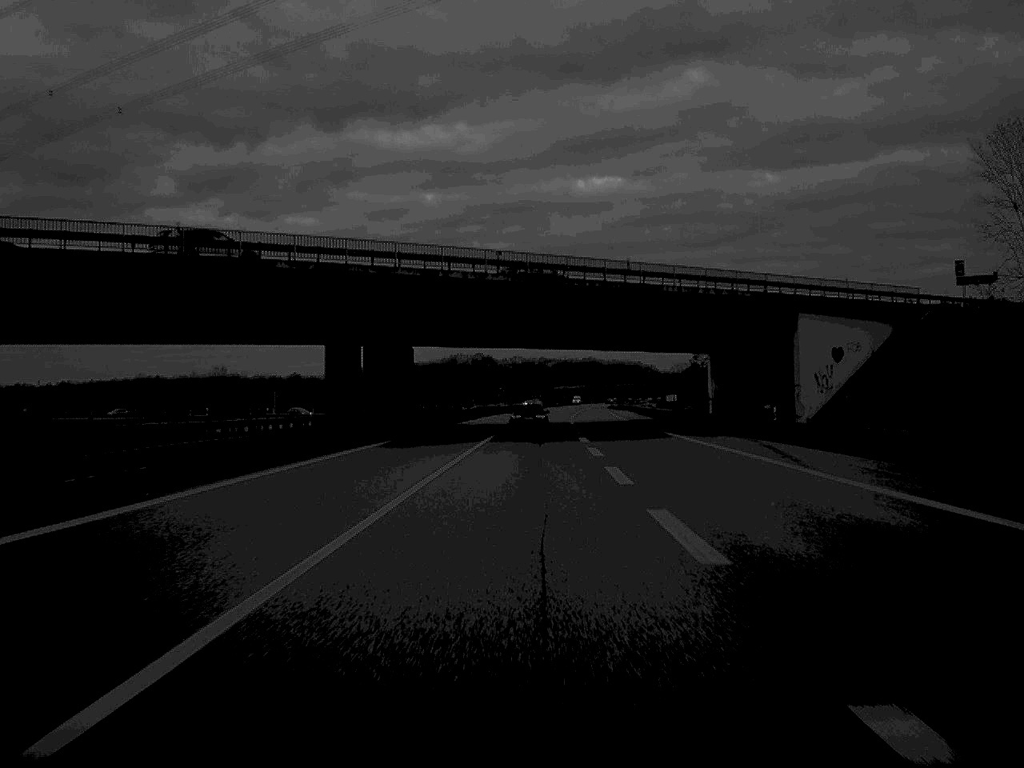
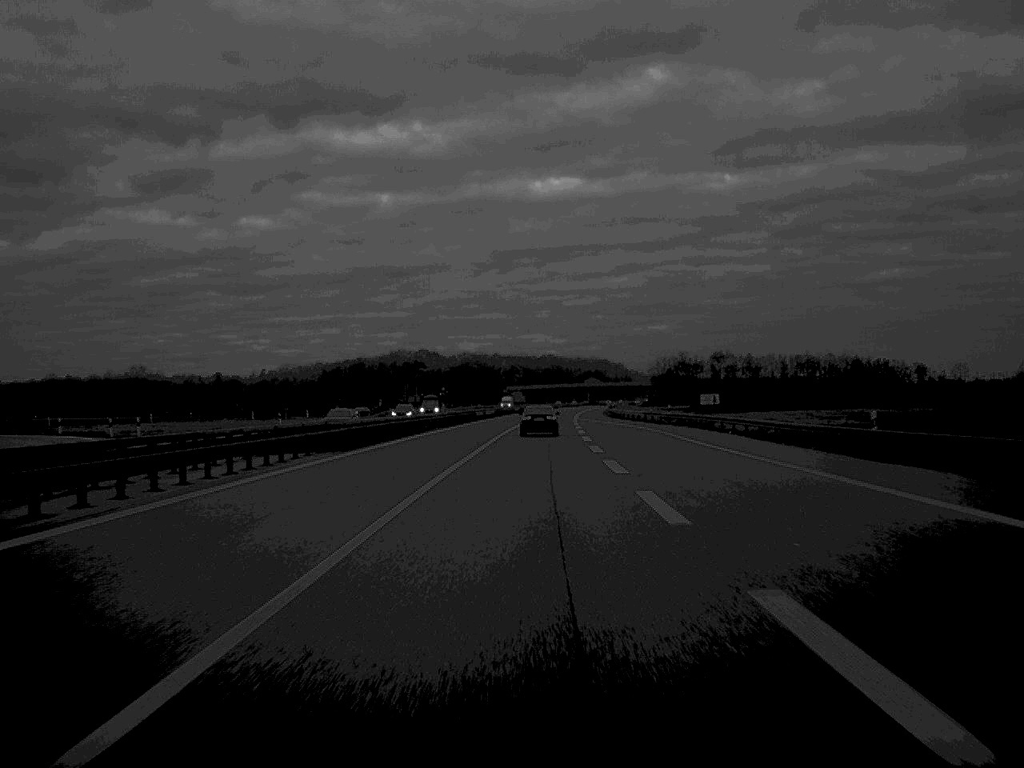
(+1.8, +102.7) m; +2°
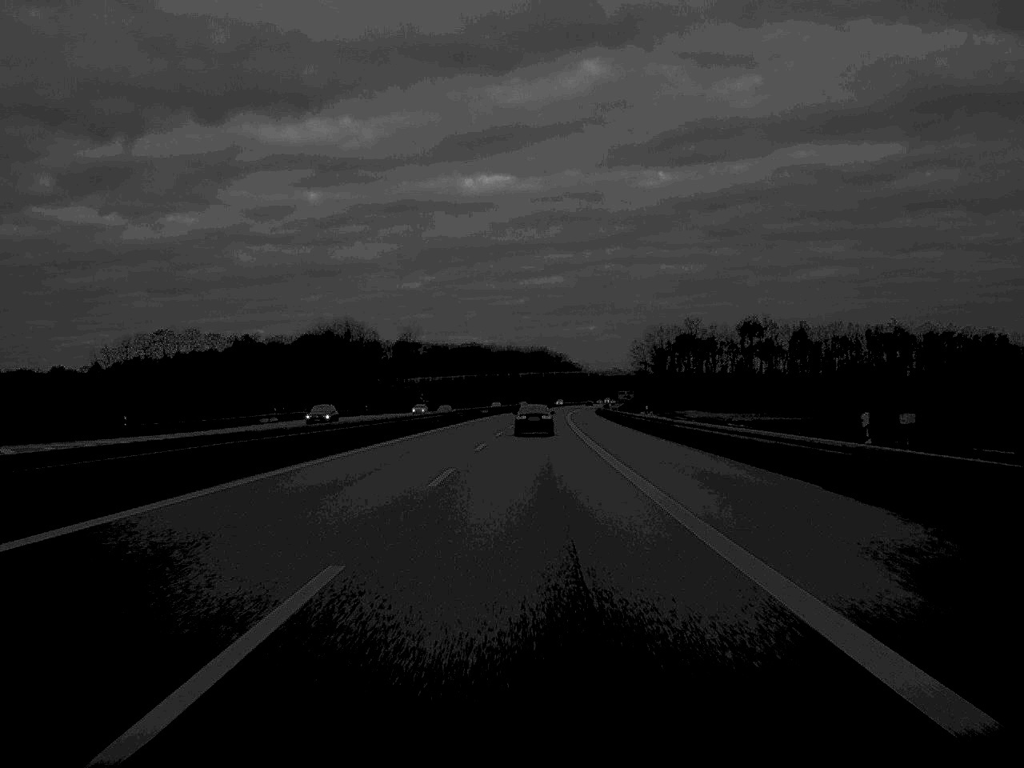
(+4.8, +166.1) m; +3°
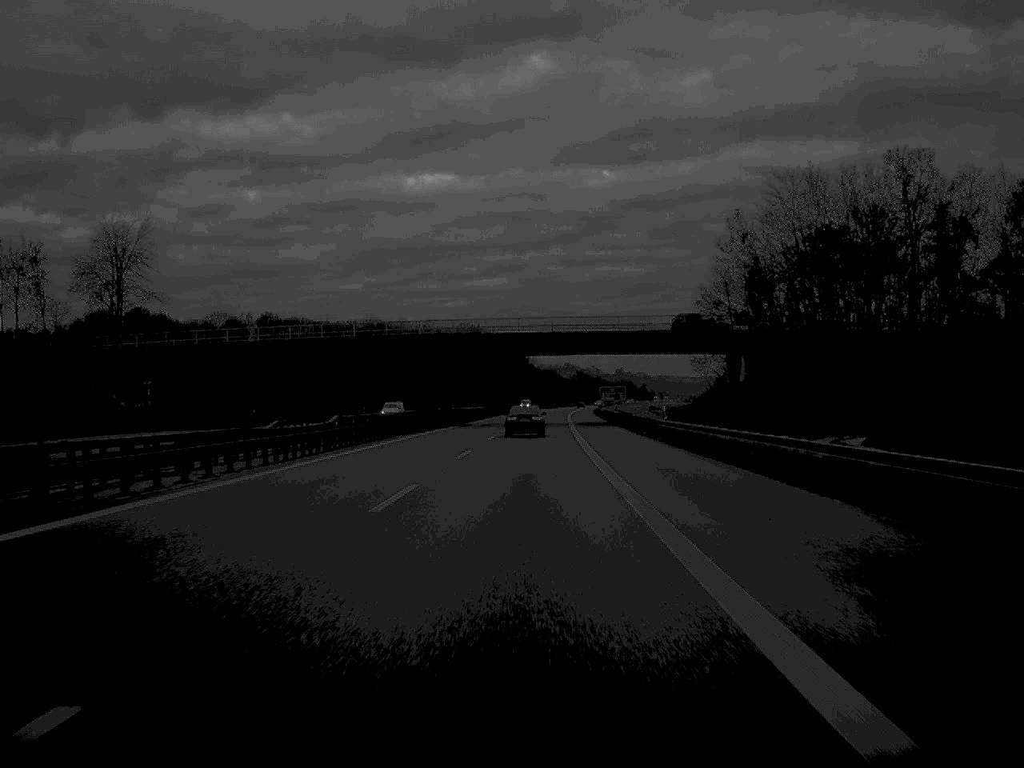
(+4.1, +166.2) m; +3°
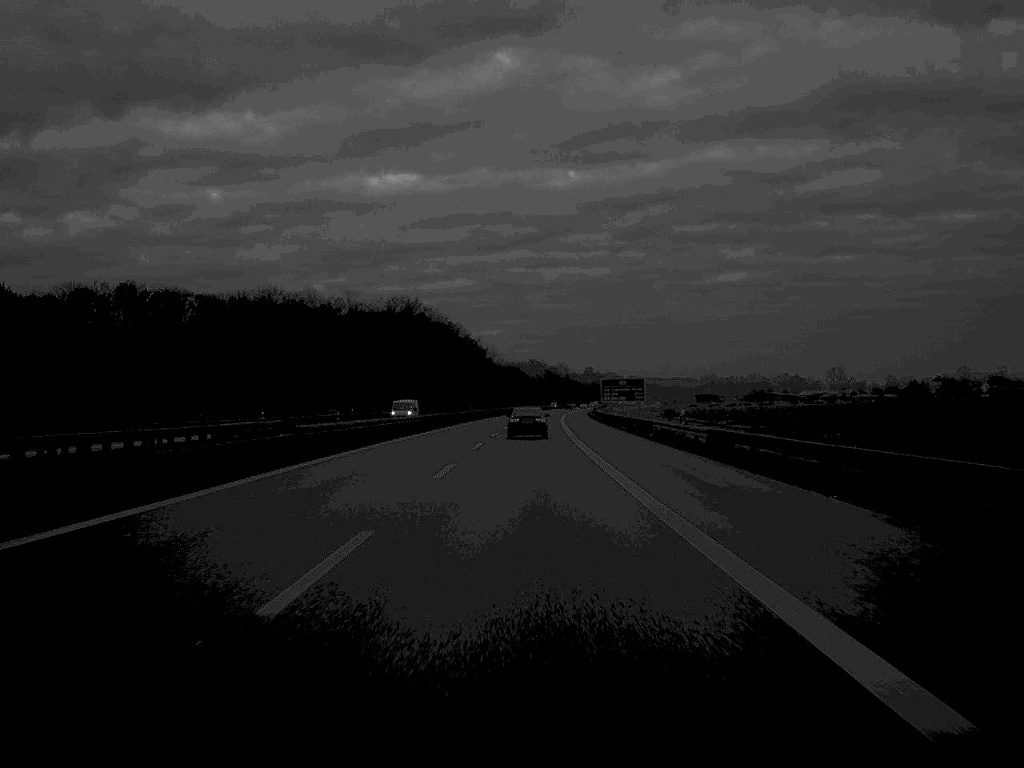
(+1.5, +98.3) m; +2°
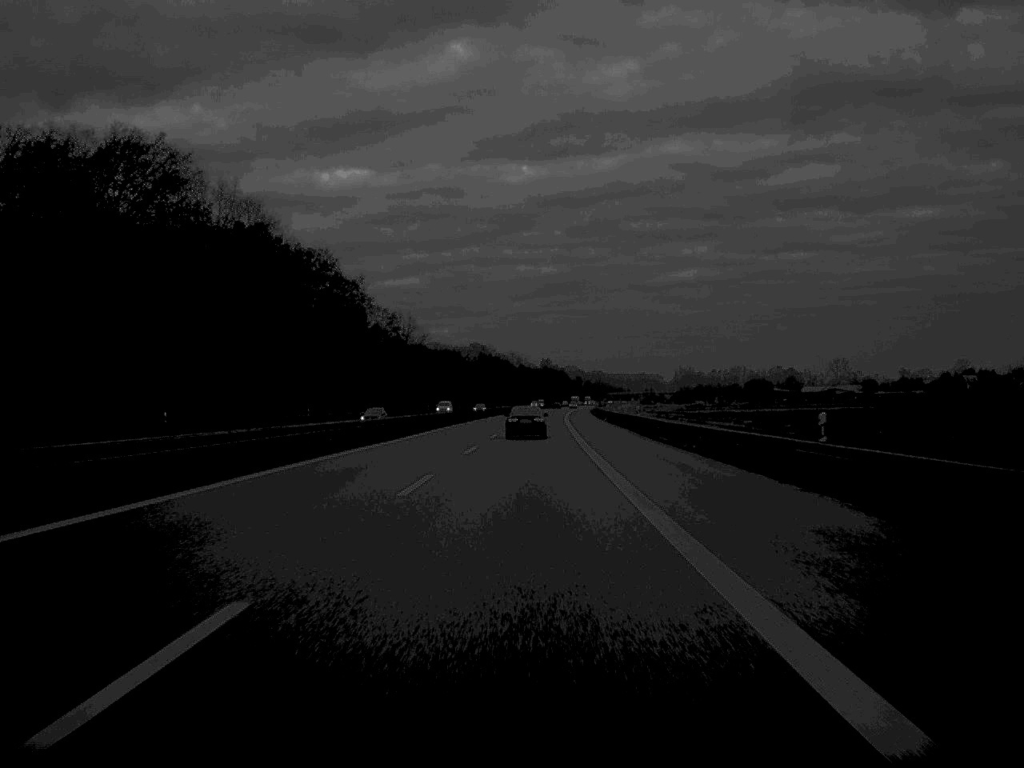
(+3.3, +166.4) m; +2°
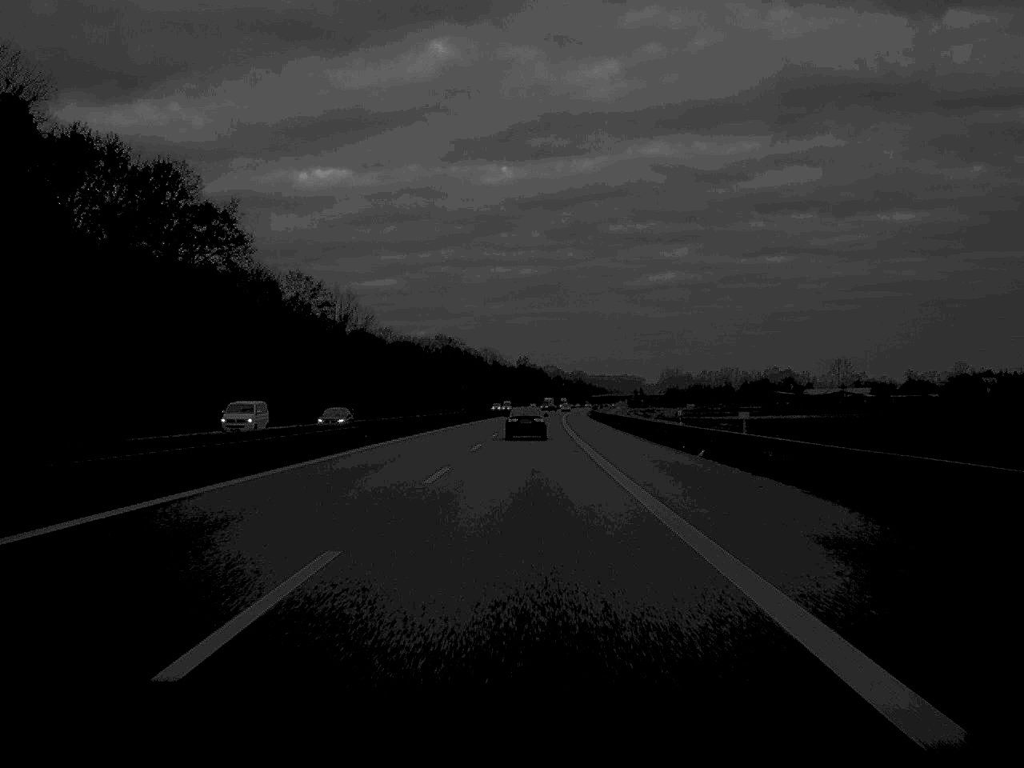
(+0.6, +68.1) m; +1°
